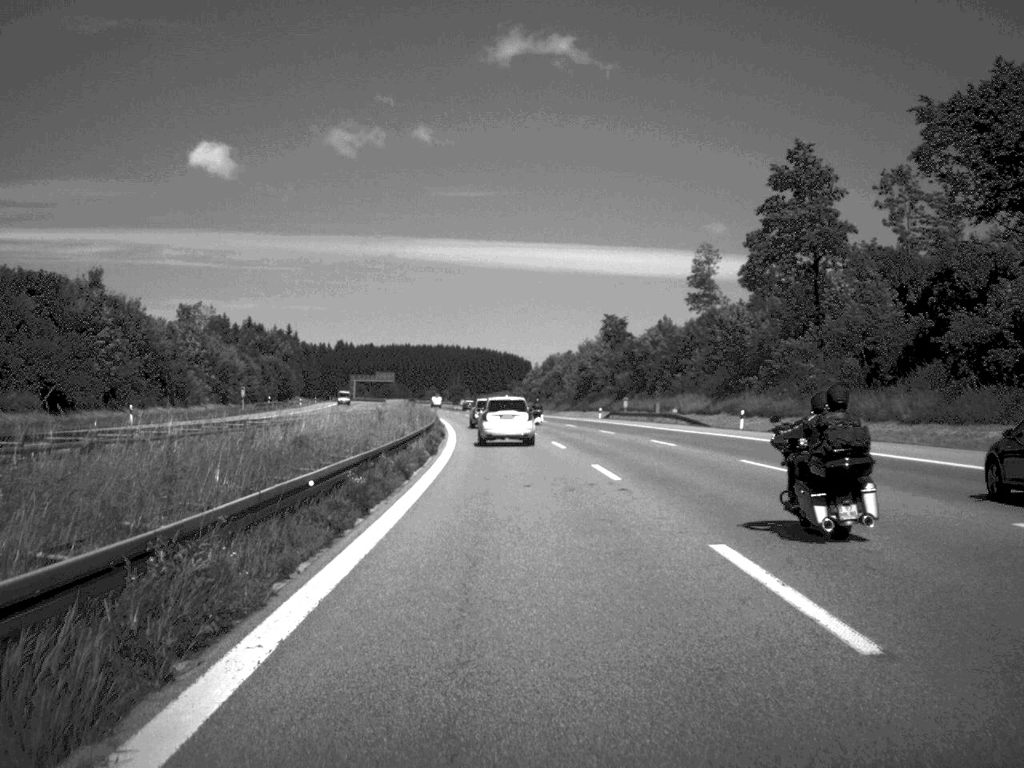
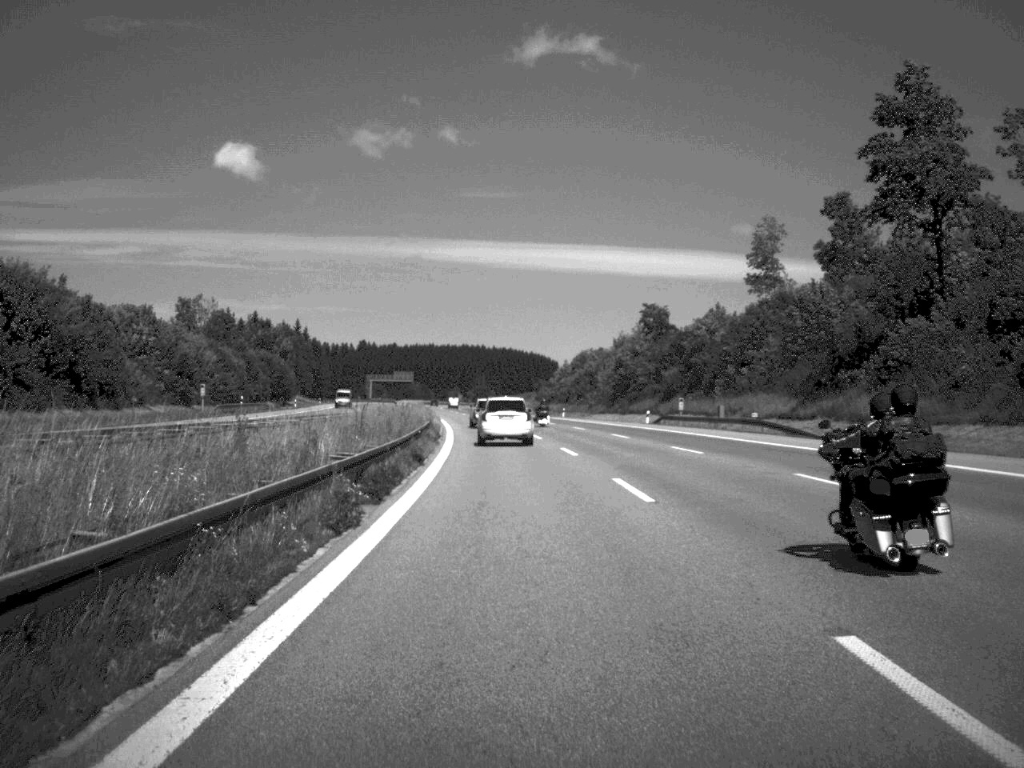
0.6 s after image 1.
(-0.2, +22.6) m; -1°
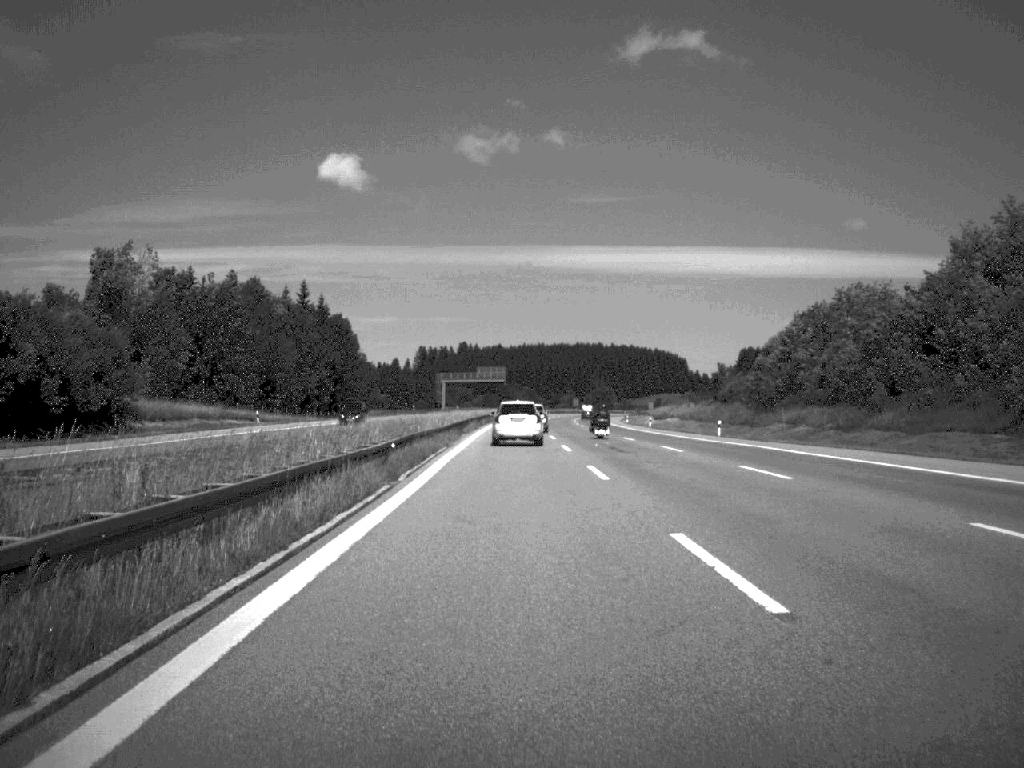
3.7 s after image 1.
(-6.1, +113.5) m; -5°
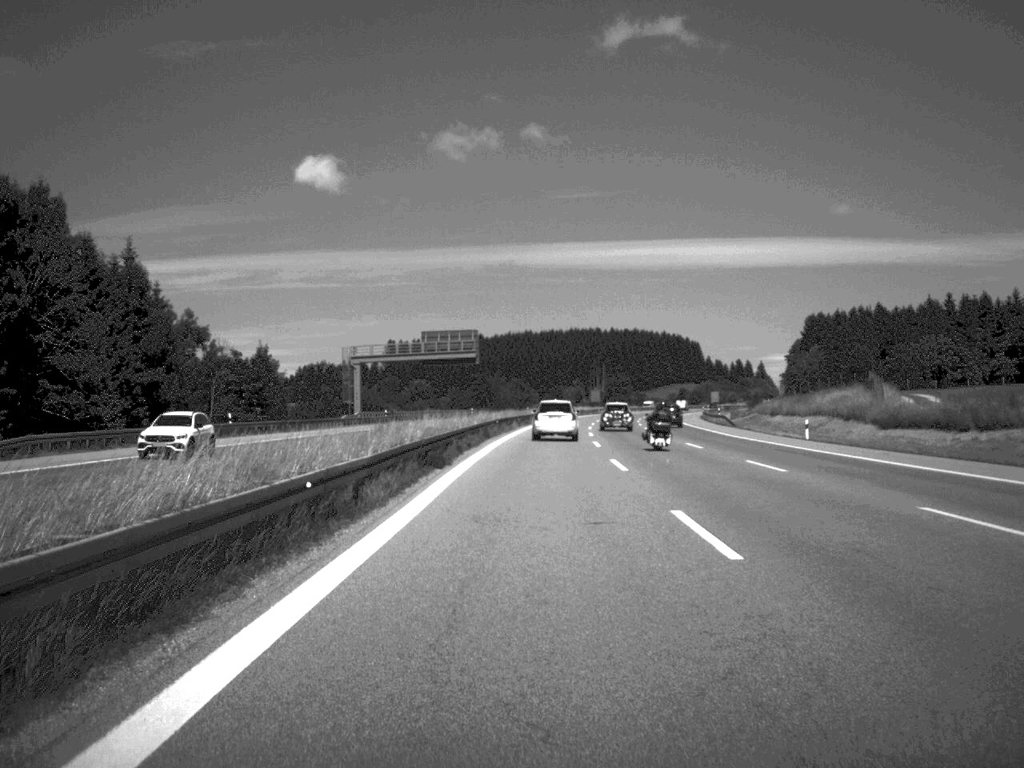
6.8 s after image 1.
(-0.9, +117.1) m; 0°
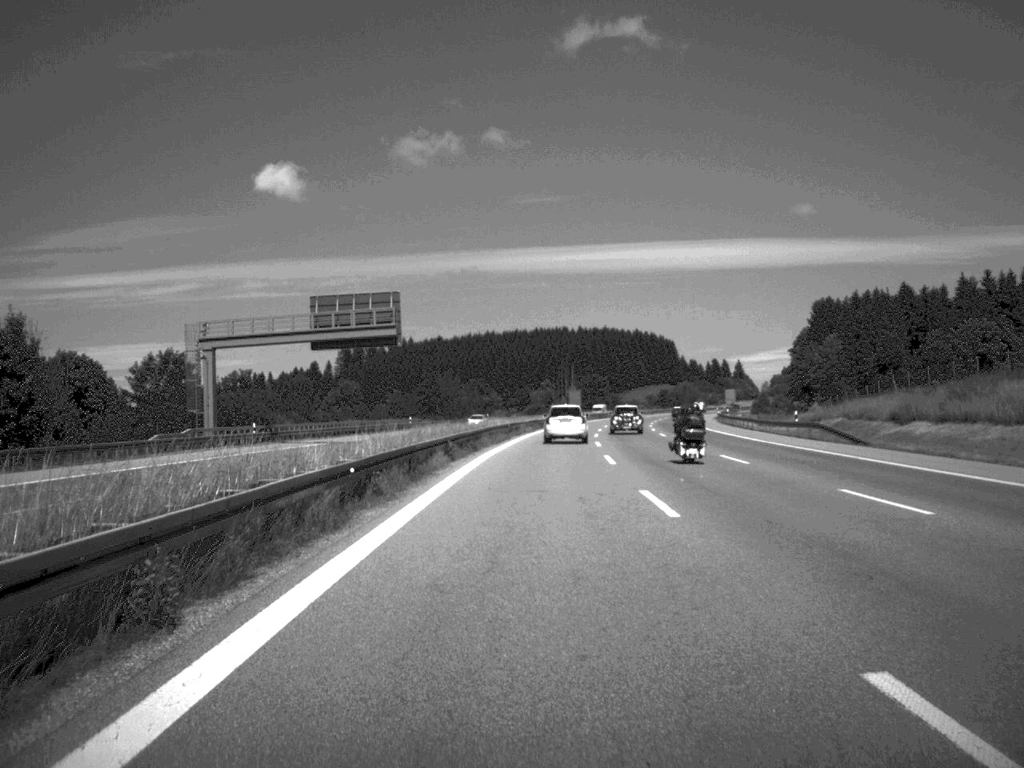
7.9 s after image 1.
(+0.6, +46.2) m; +1°
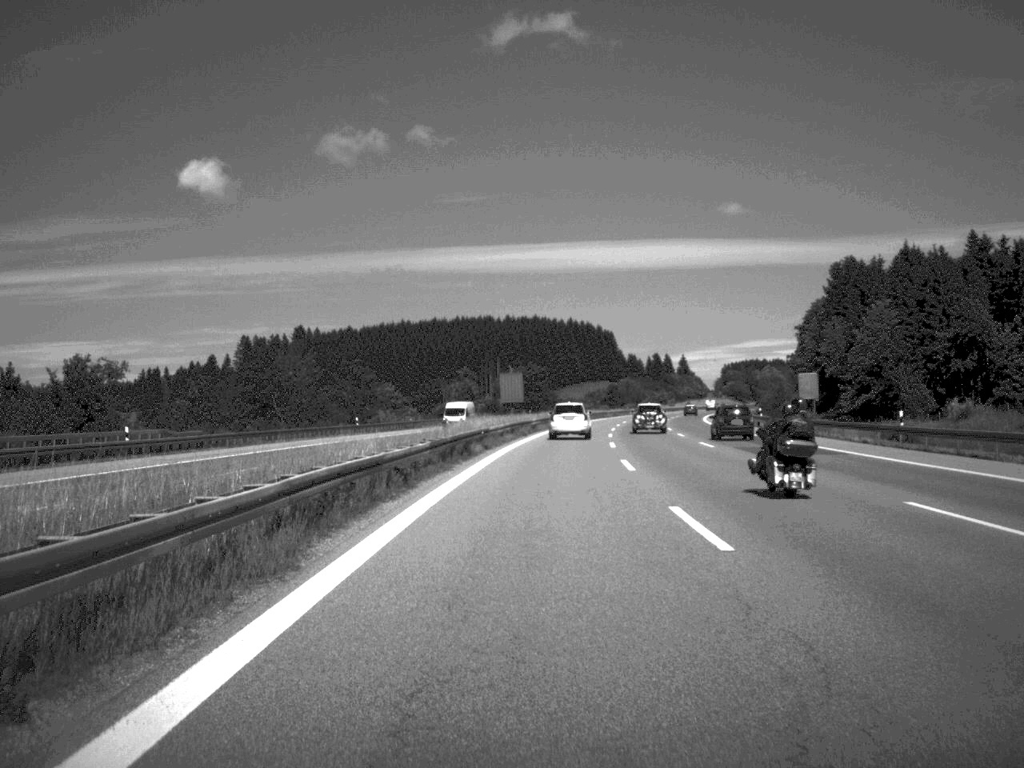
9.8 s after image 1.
(+2.0, +74.0) m; +3°
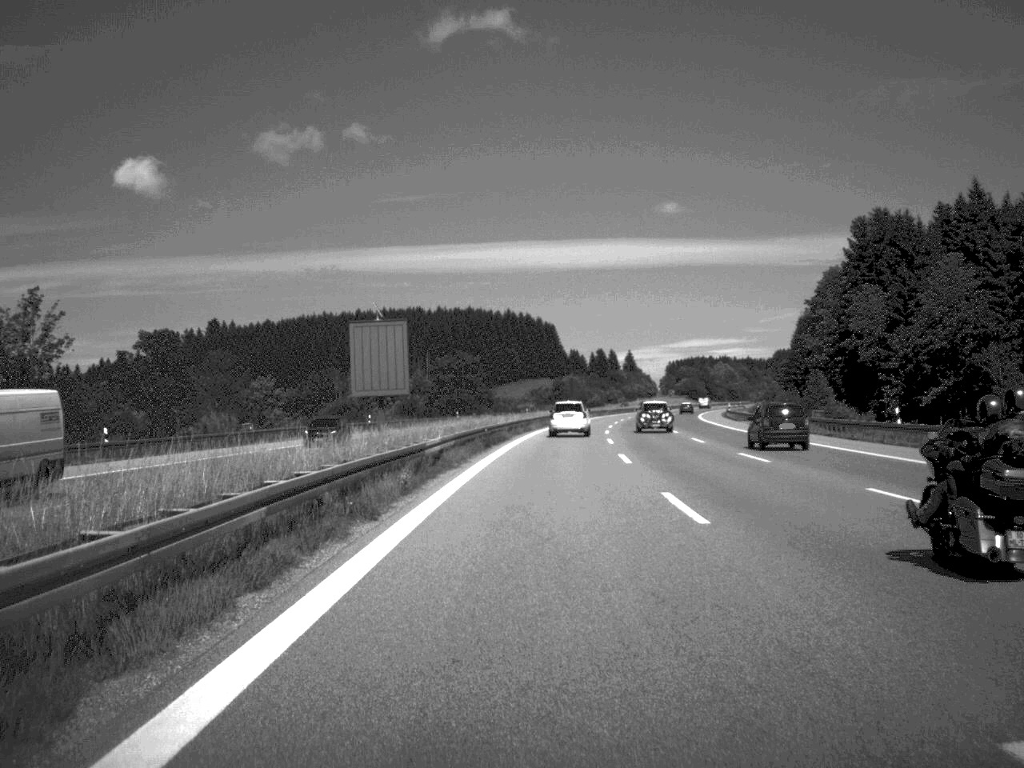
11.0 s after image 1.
(+1.2, +48.8) m; +3°
